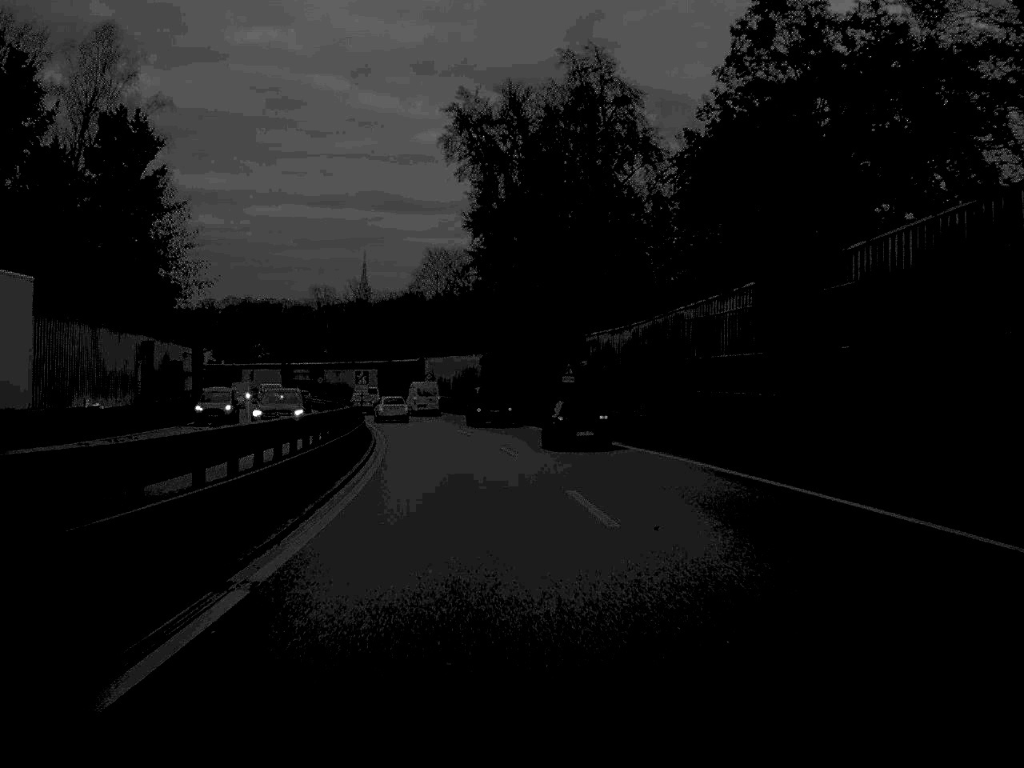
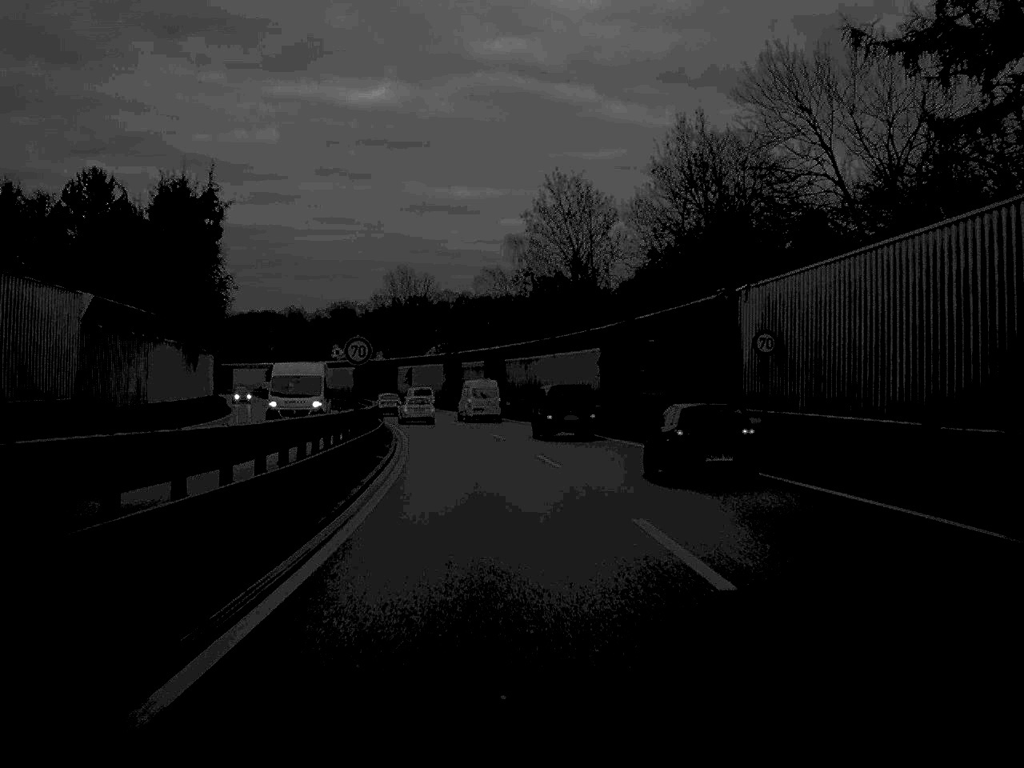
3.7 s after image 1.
(-7.6, +75.9) m; -11°
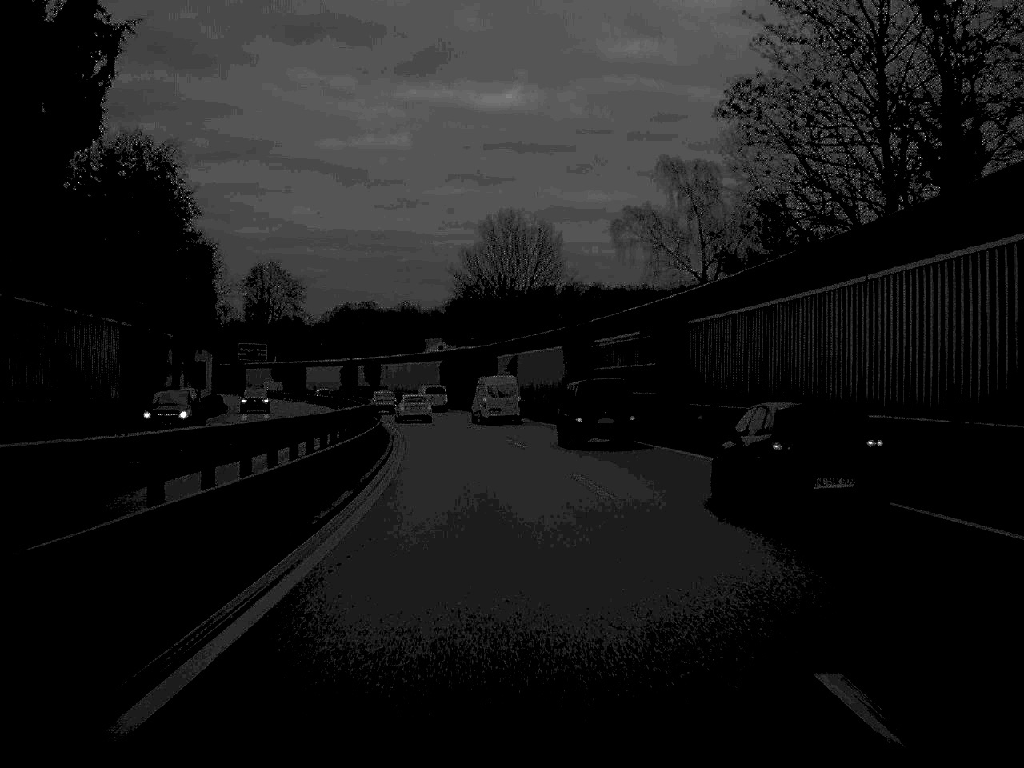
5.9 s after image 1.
(-2.3, +45.1) m; -6°
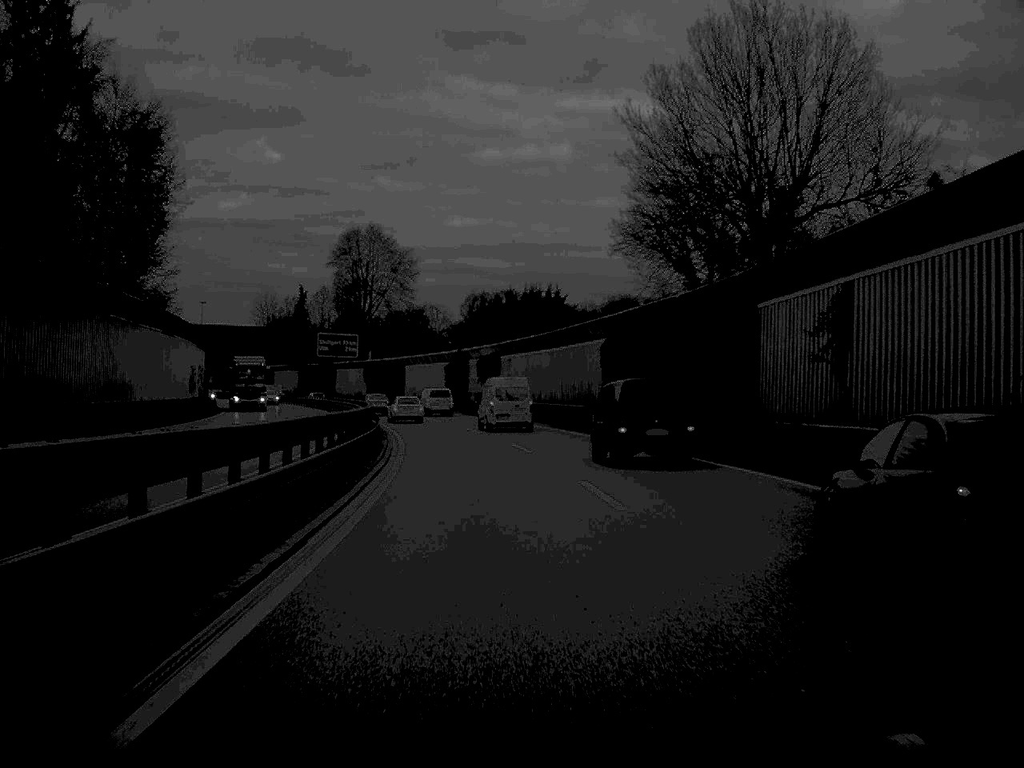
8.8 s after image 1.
(-3.6, +54.4) m; -7°
